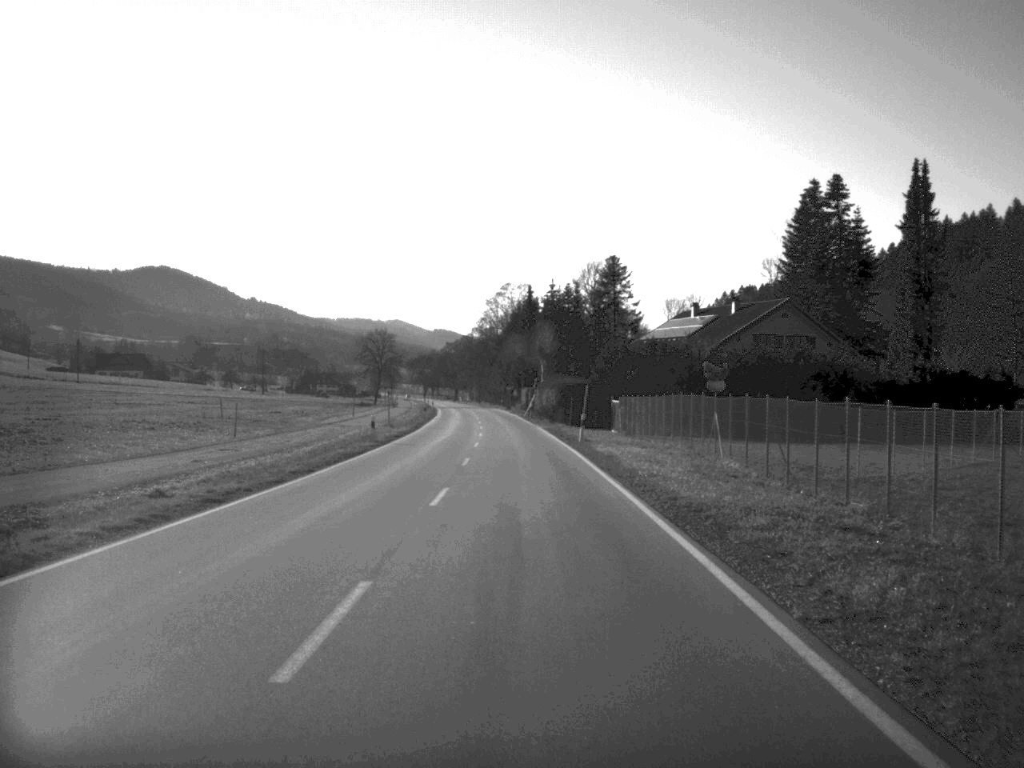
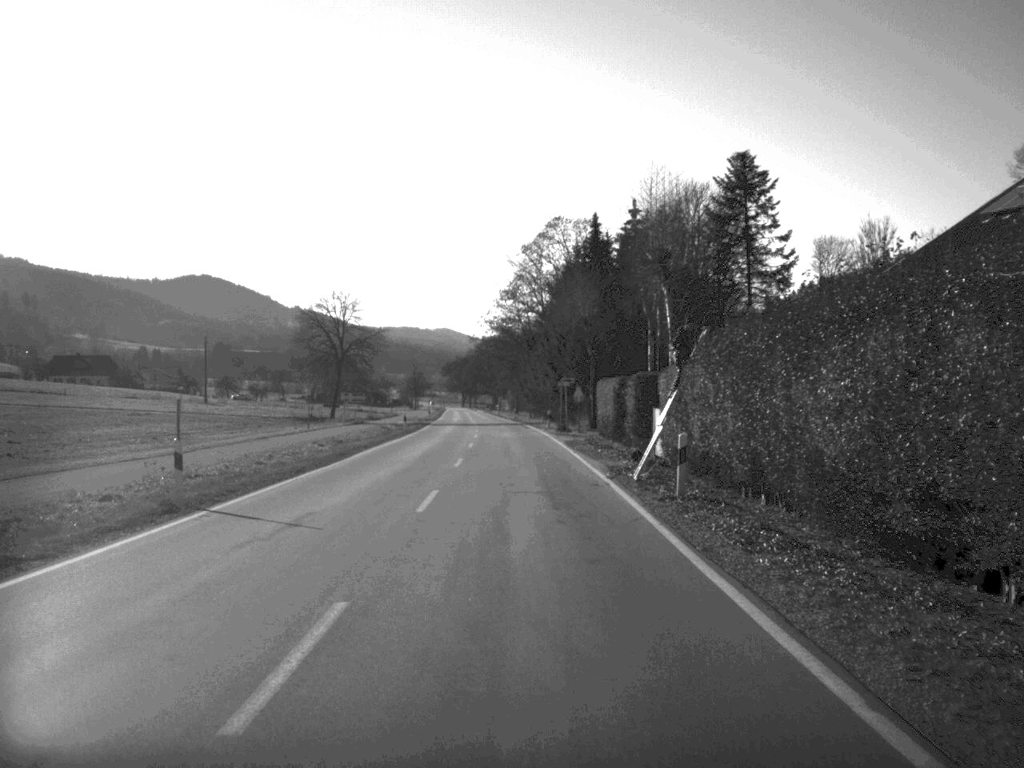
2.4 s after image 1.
(-1.2, +72.6) m; -2°
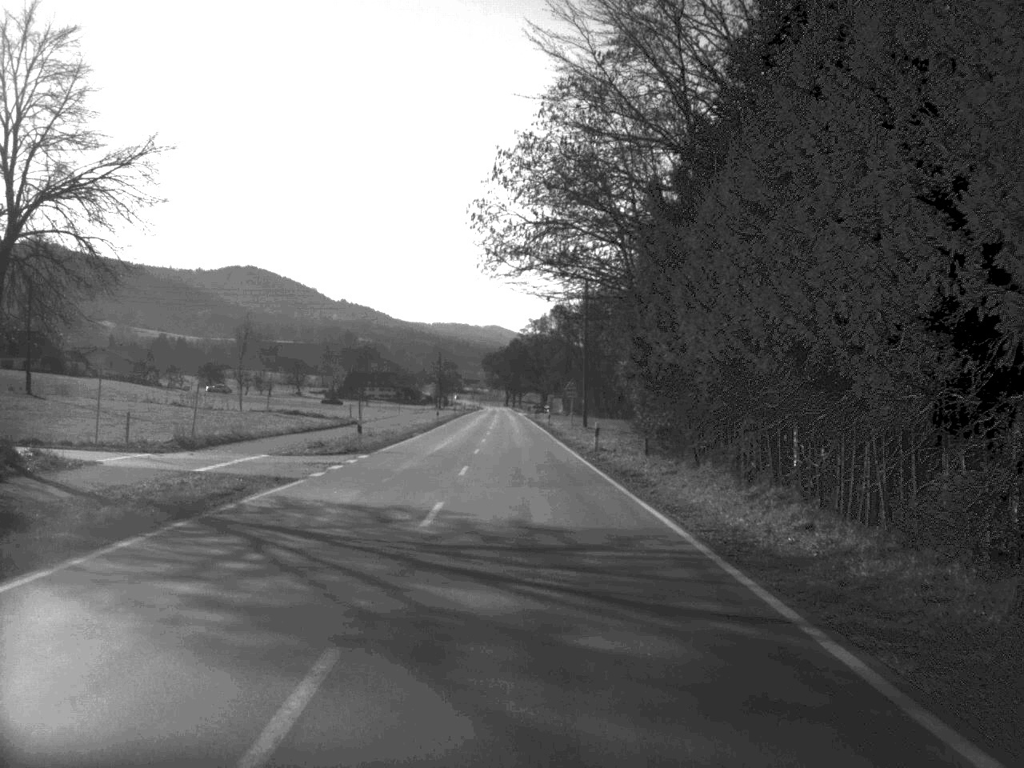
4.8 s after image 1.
(-1.6, +73.5) m; -2°
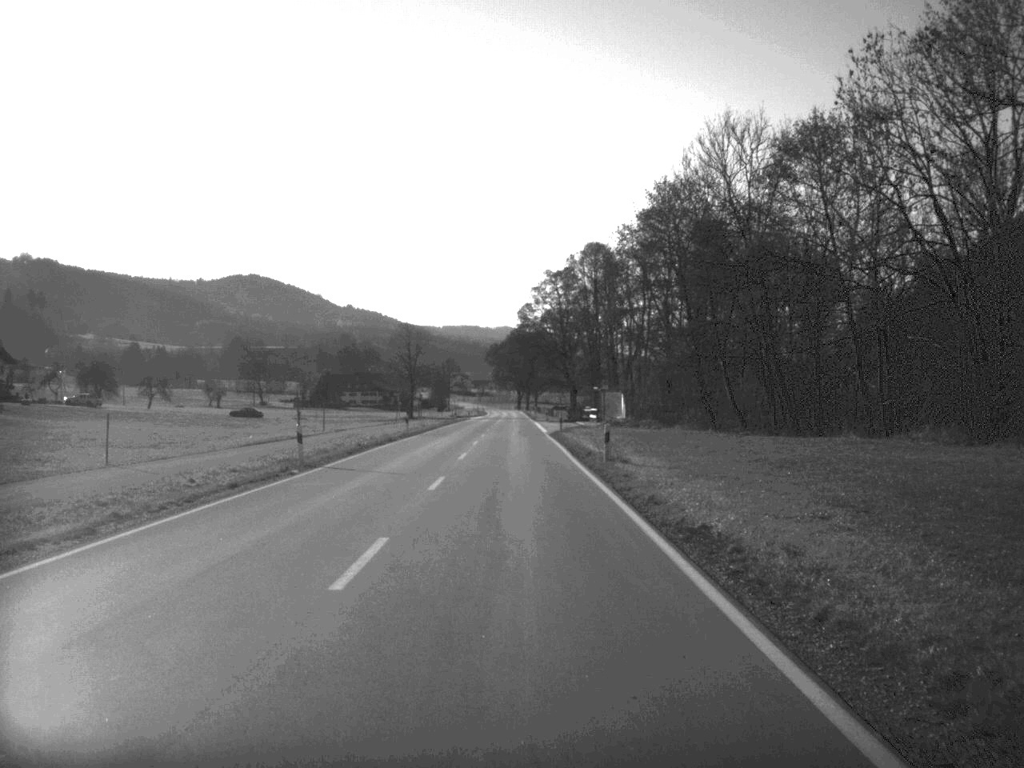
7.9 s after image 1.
(-0.7, +89.1) m; -1°
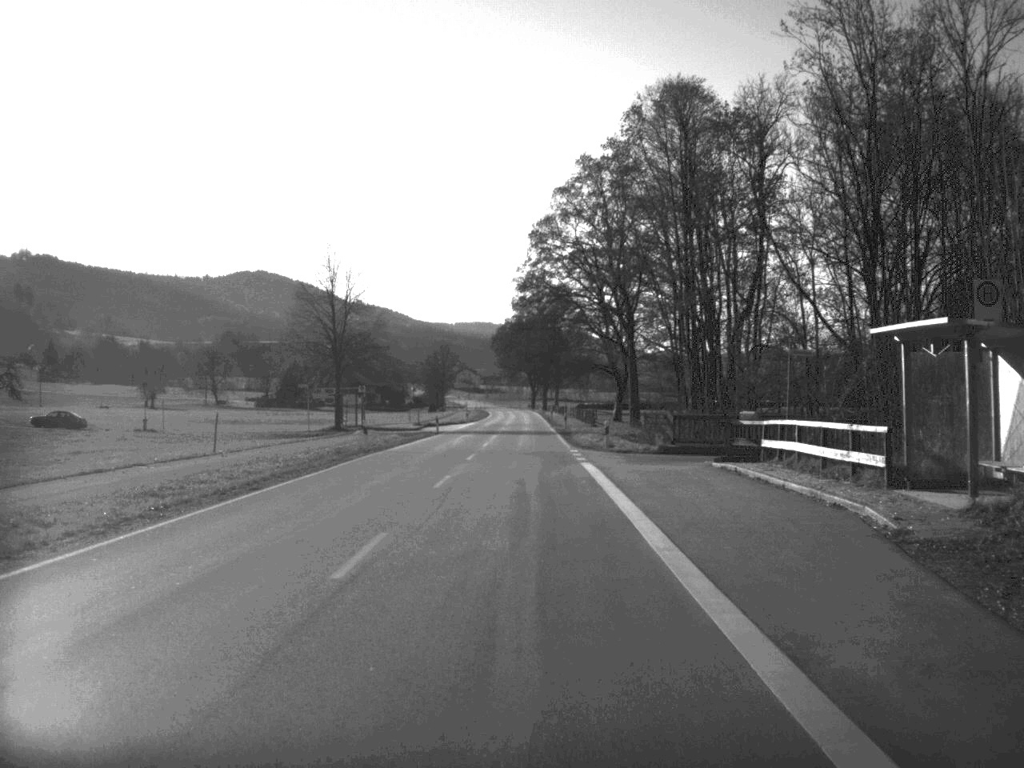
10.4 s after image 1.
(-0.5, +71.1) m; -1°
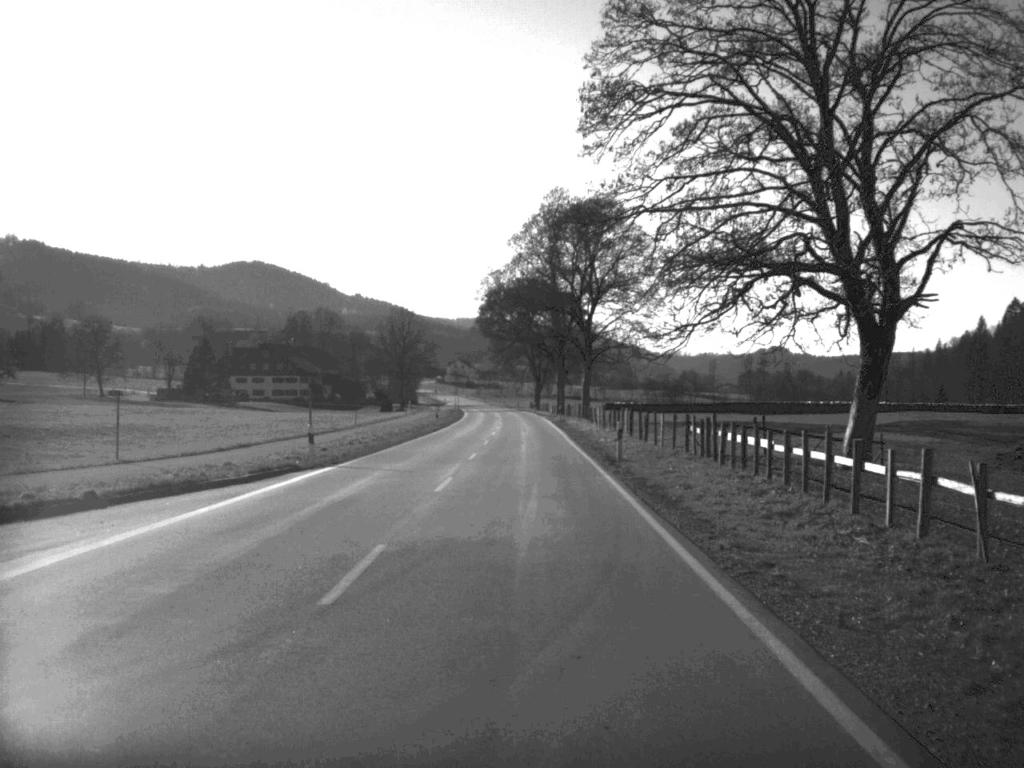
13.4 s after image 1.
(0.0, +85.2) m; 0°
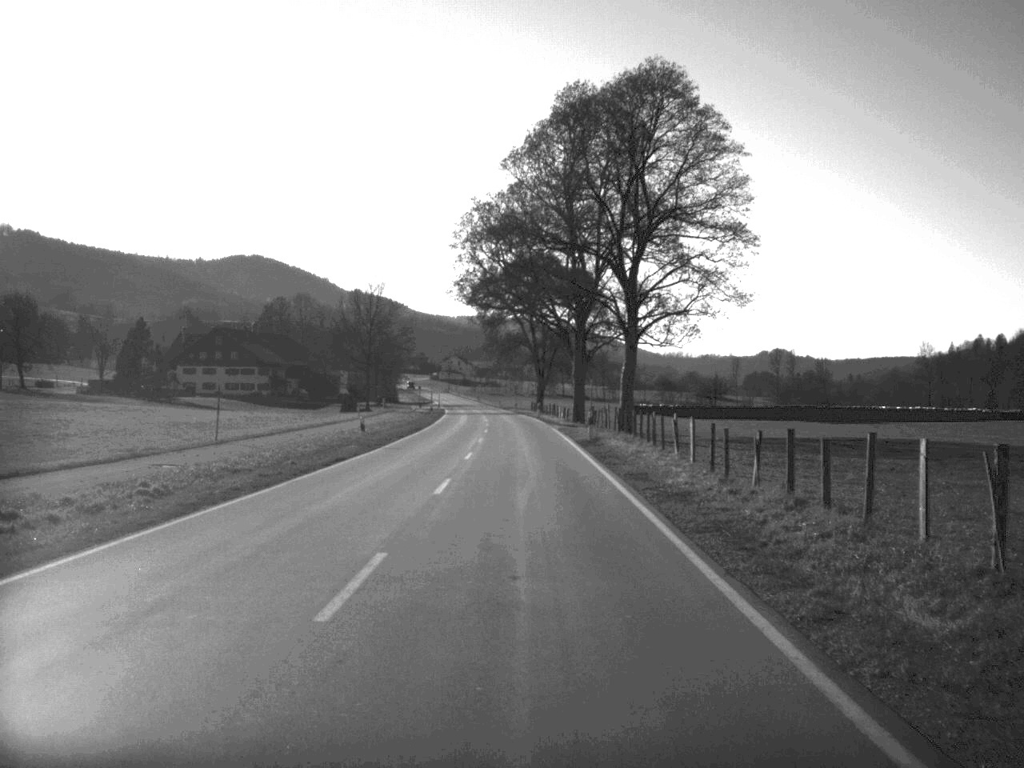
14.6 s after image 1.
(0.0, +36.6) m; 0°
